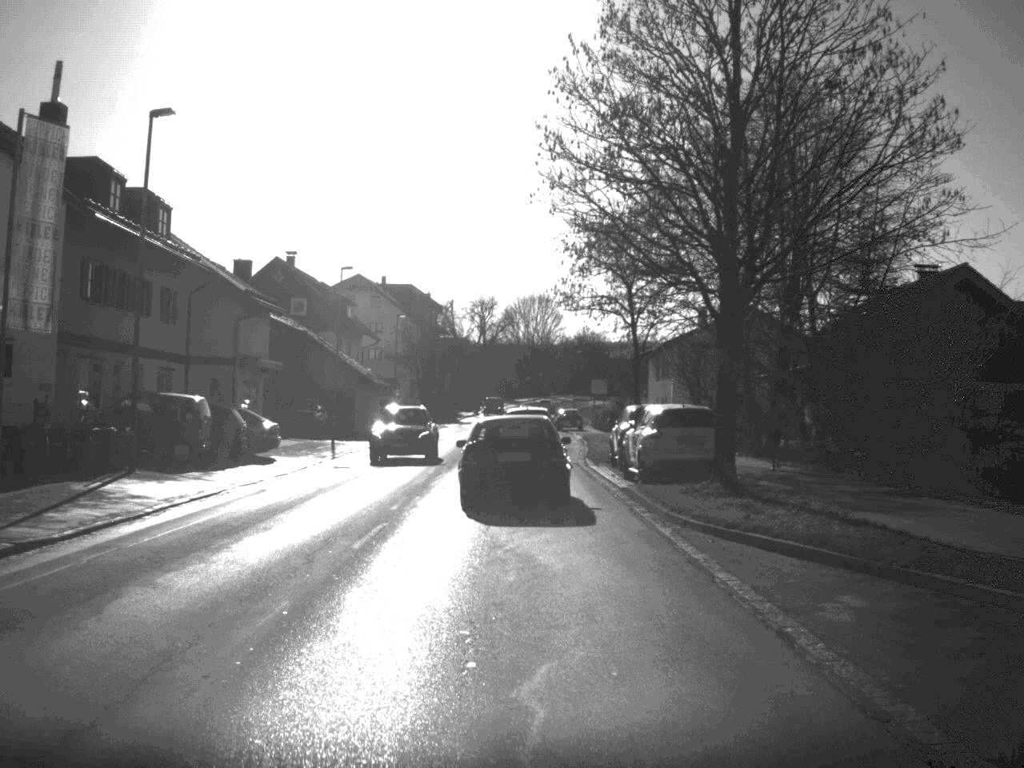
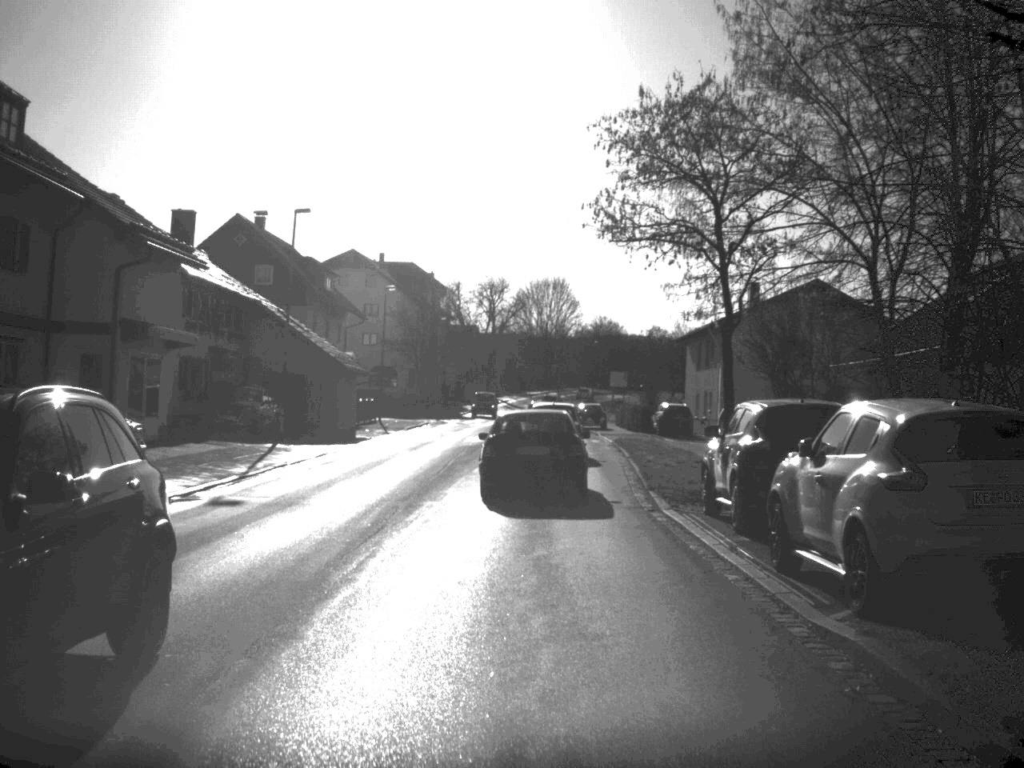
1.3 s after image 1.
(-0.1, +15.0) m; -1°
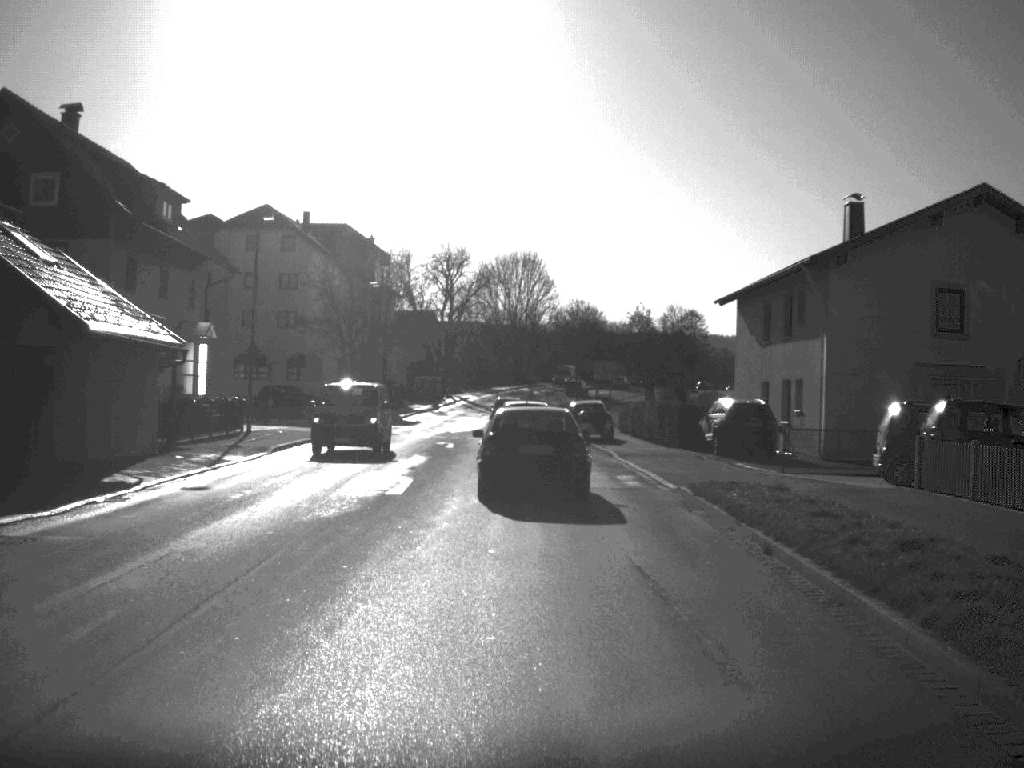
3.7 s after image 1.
(+0.2, +28.1) m; +1°
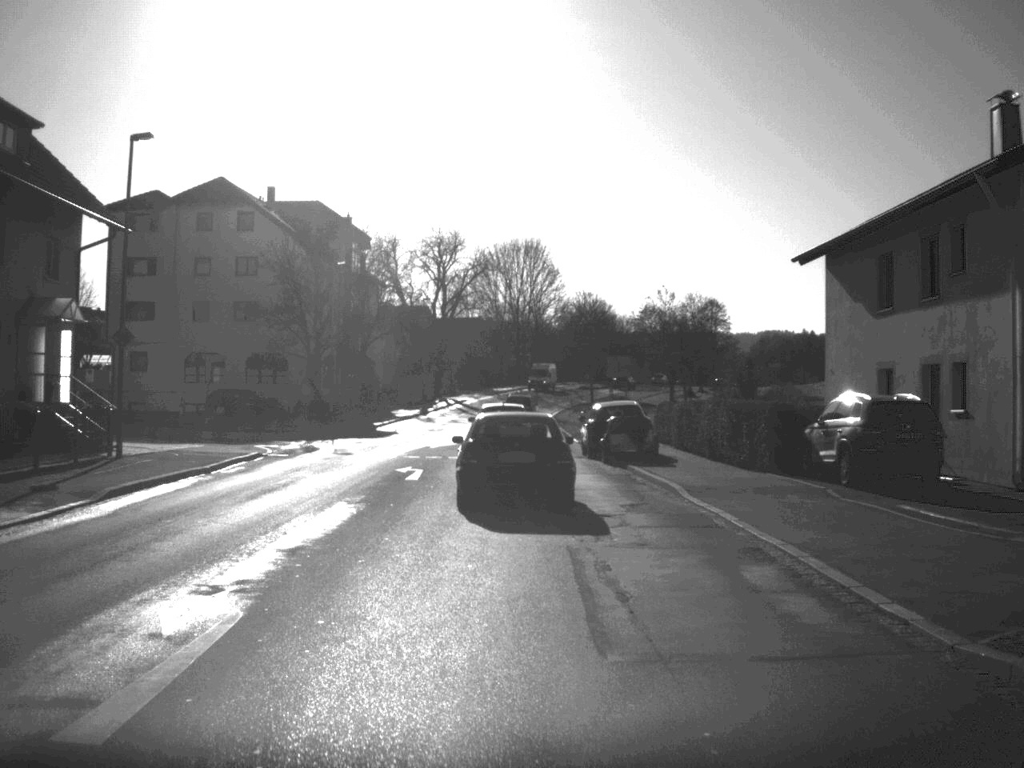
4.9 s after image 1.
(0.0, +14.9) m; 0°
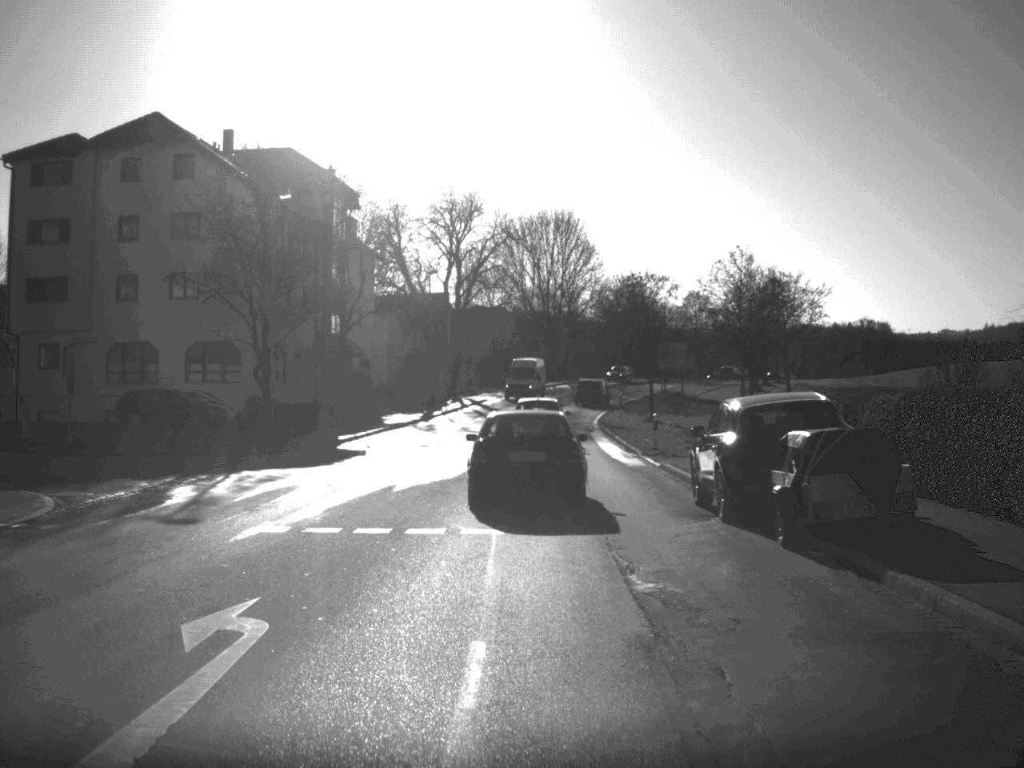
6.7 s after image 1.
(-0.3, +20.3) m; -1°
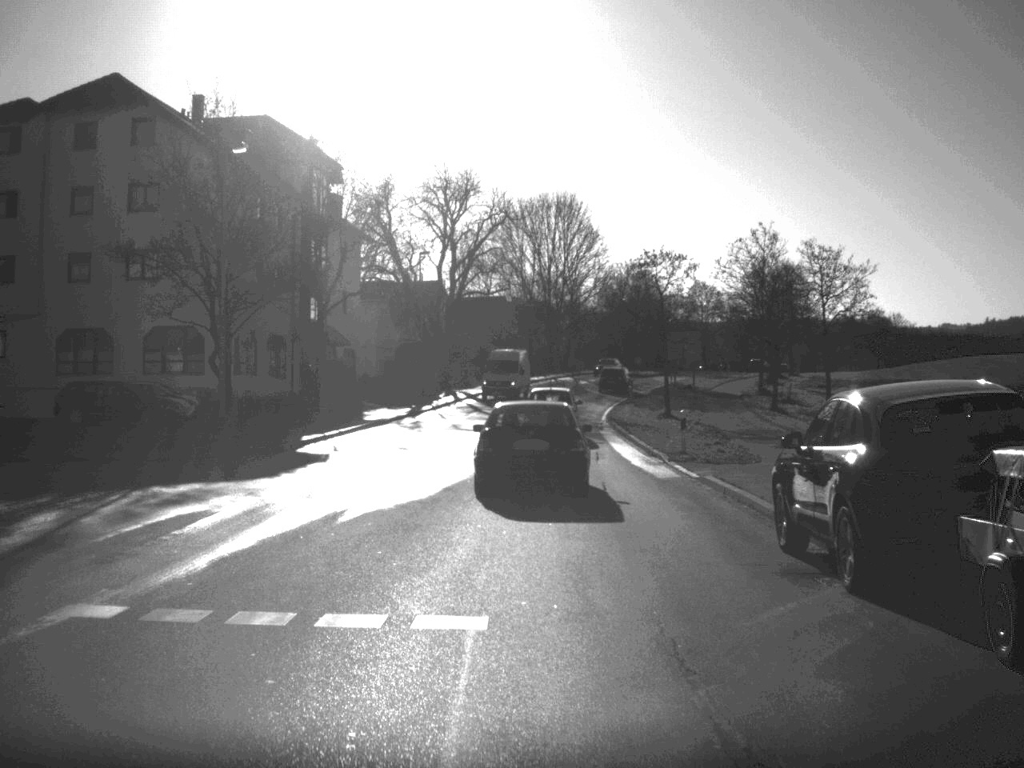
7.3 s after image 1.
(0.0, +6.6) m; 0°
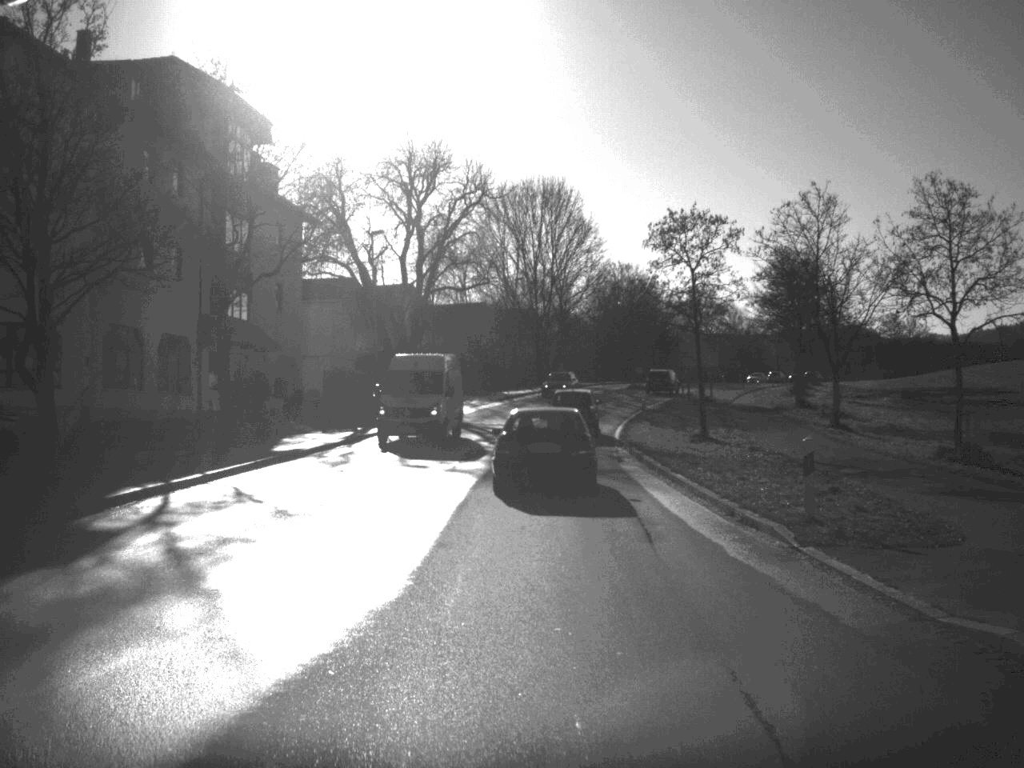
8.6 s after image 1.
(0.0, +14.7) m; +1°
